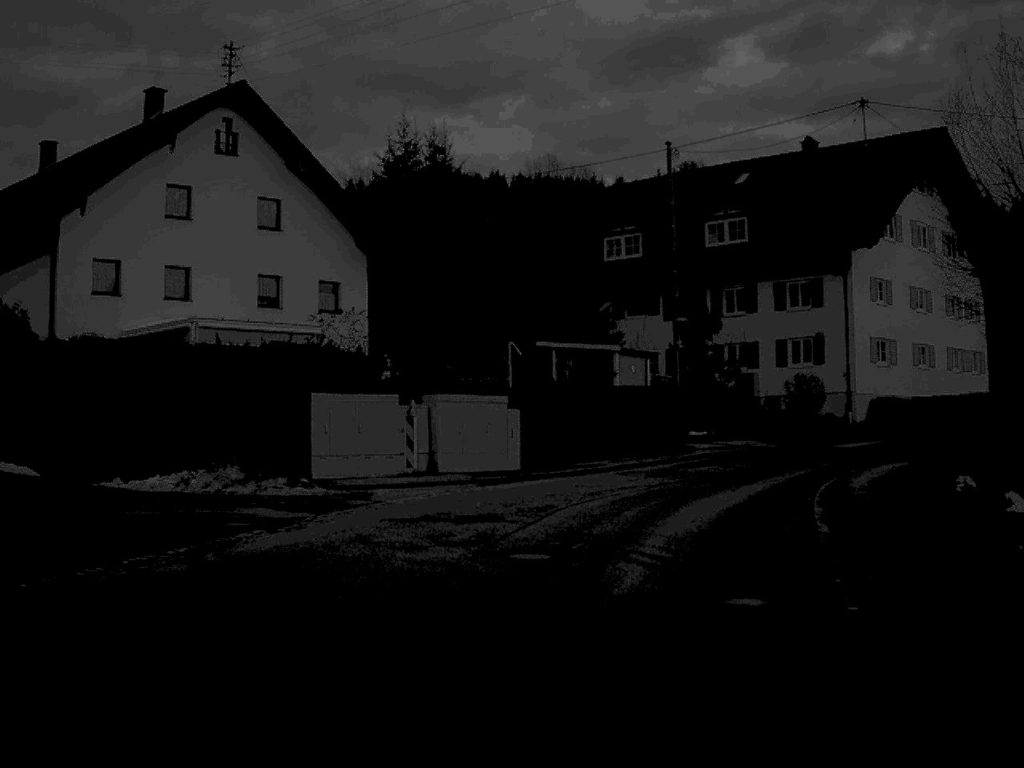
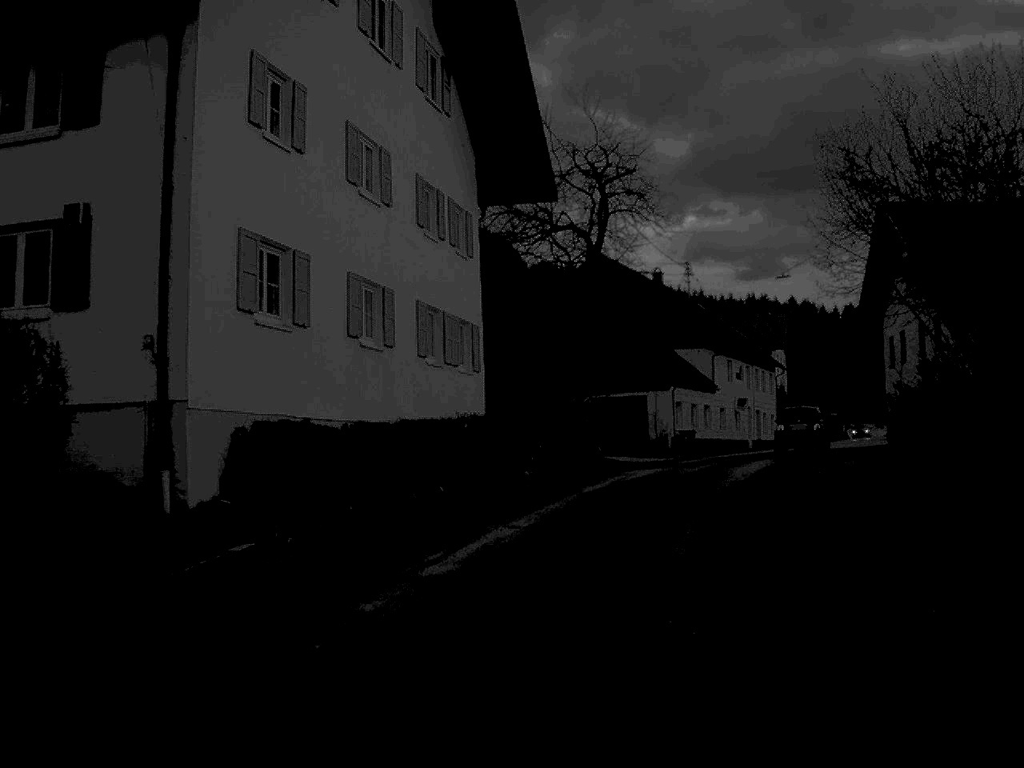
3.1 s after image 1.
(+7.9, +33.0) m; +31°
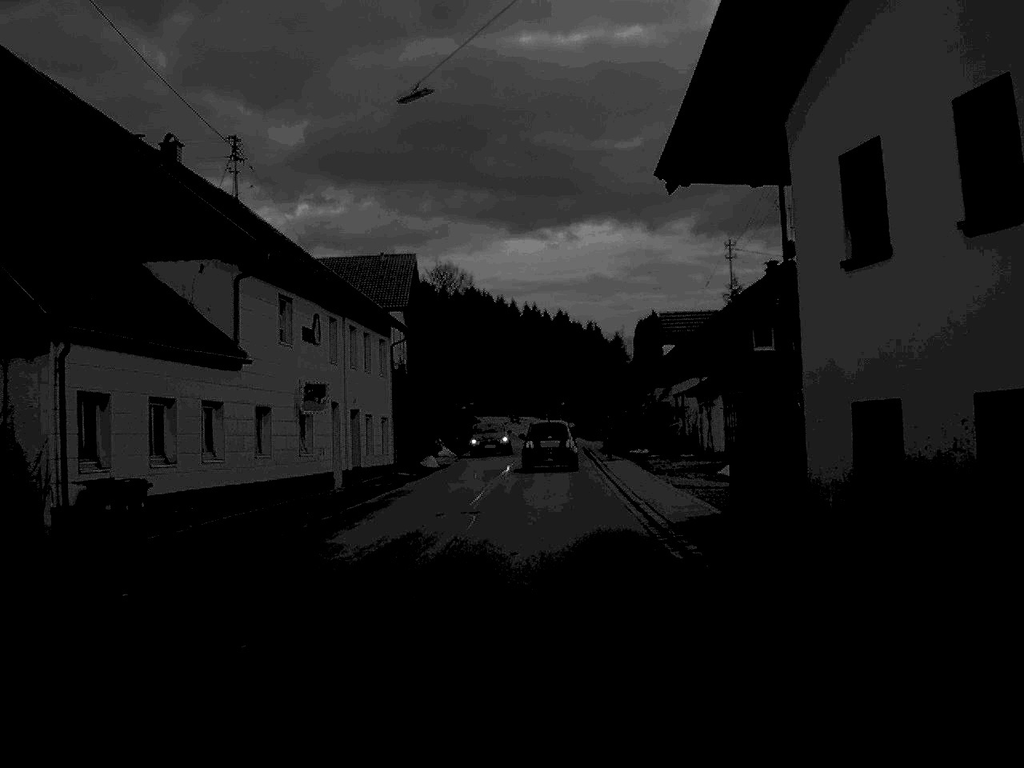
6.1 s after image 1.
(+6.0, +33.3) m; +17°
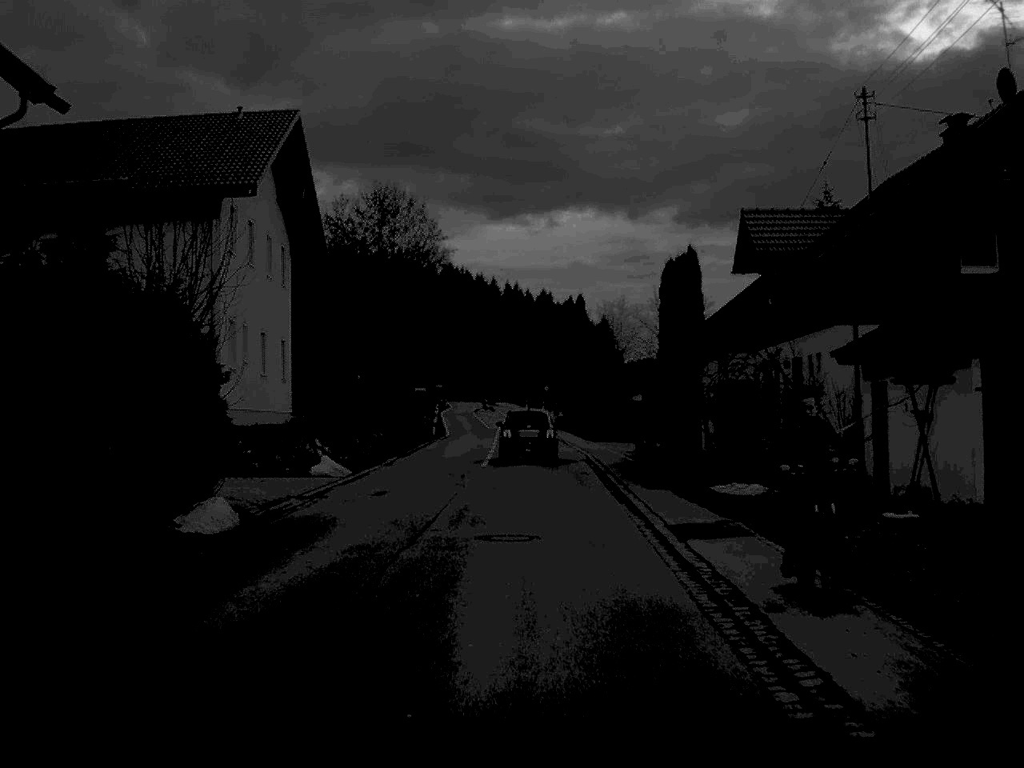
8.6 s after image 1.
(+0.5, +28.9) m; +1°
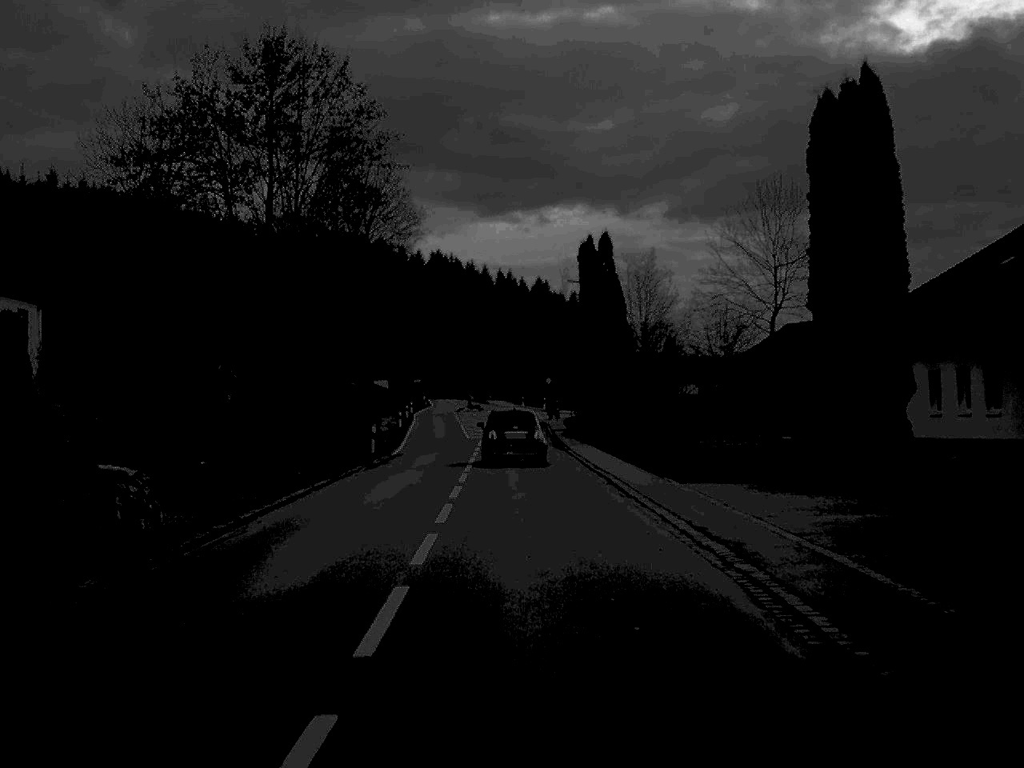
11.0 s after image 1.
(-0.1, +29.8) m; 0°
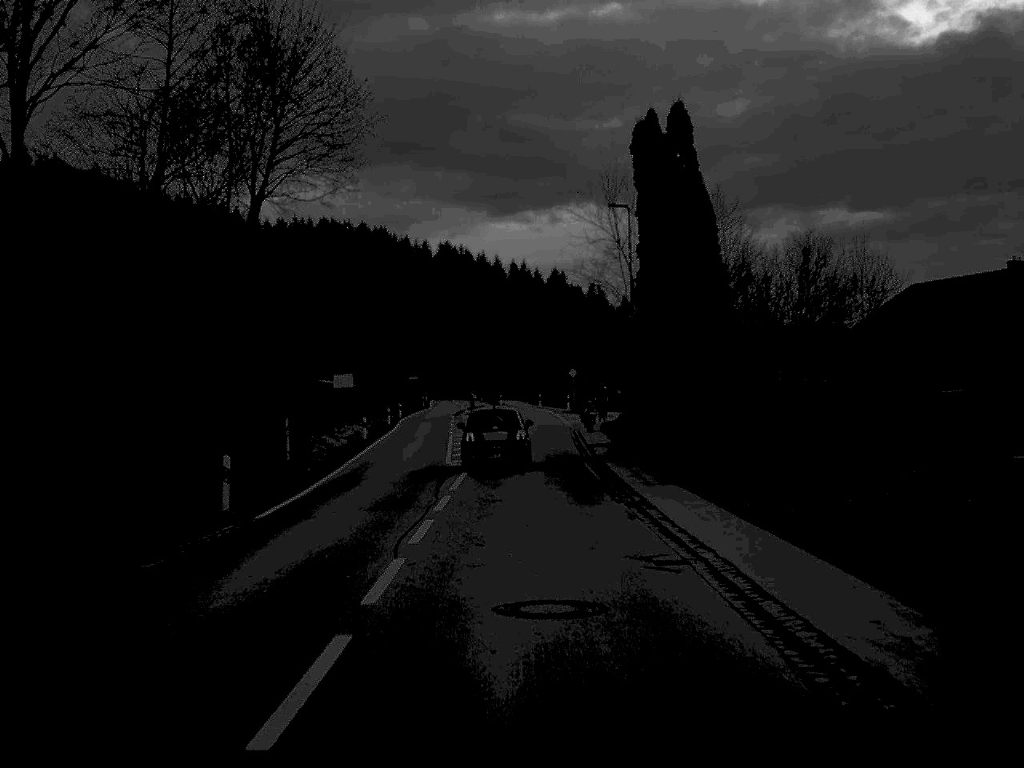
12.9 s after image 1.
(-0.1, +24.4) m; -1°
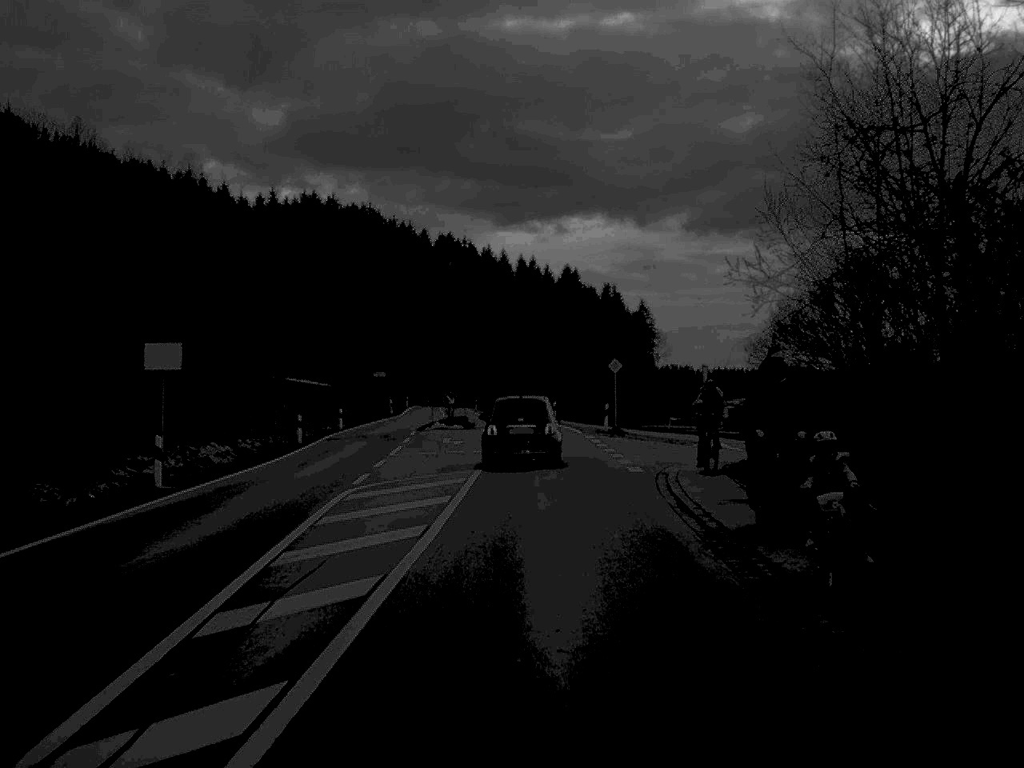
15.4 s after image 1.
(-0.1, +32.9) m; 0°
